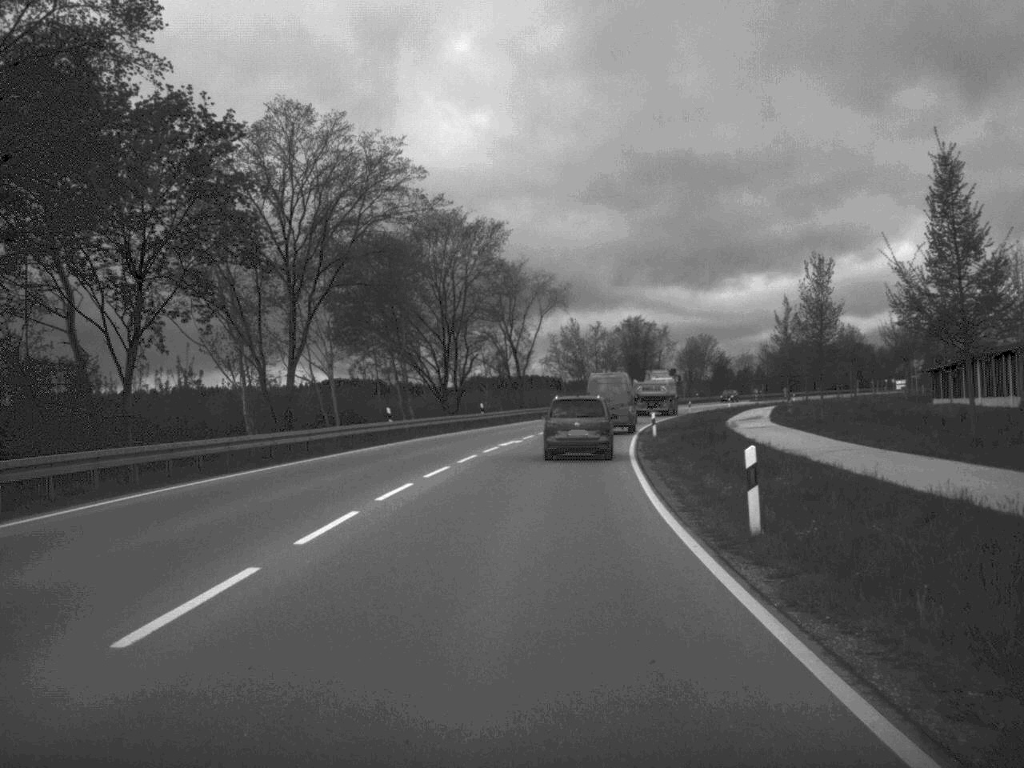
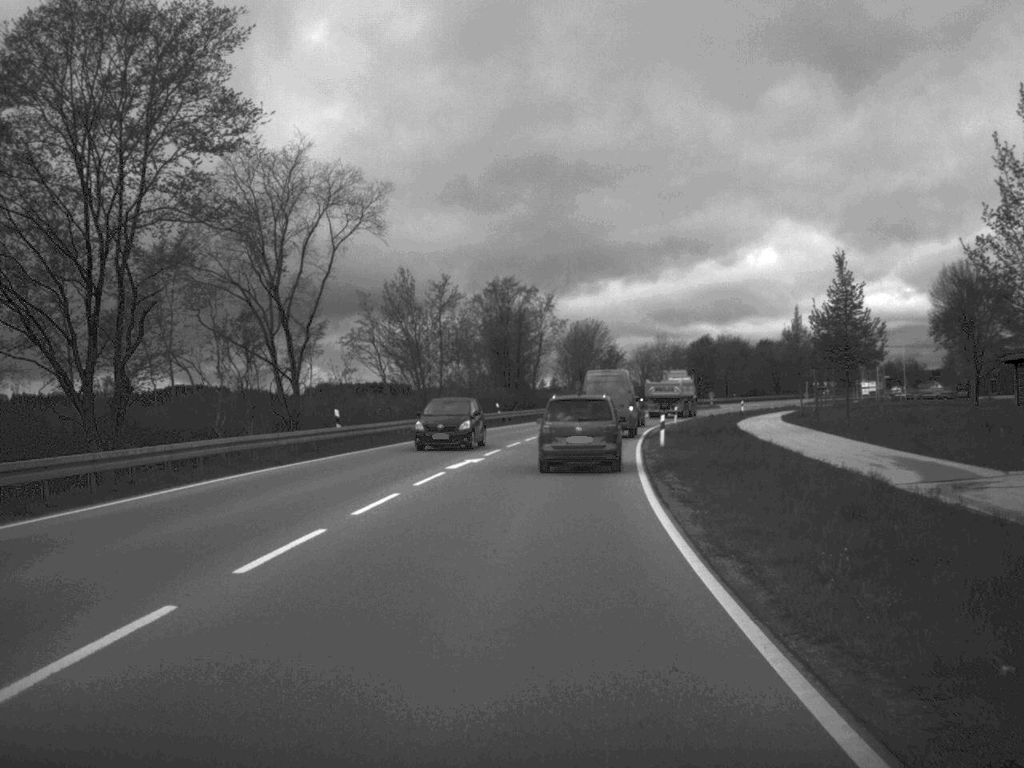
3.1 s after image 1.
(+3.1, +54.9) m; +6°
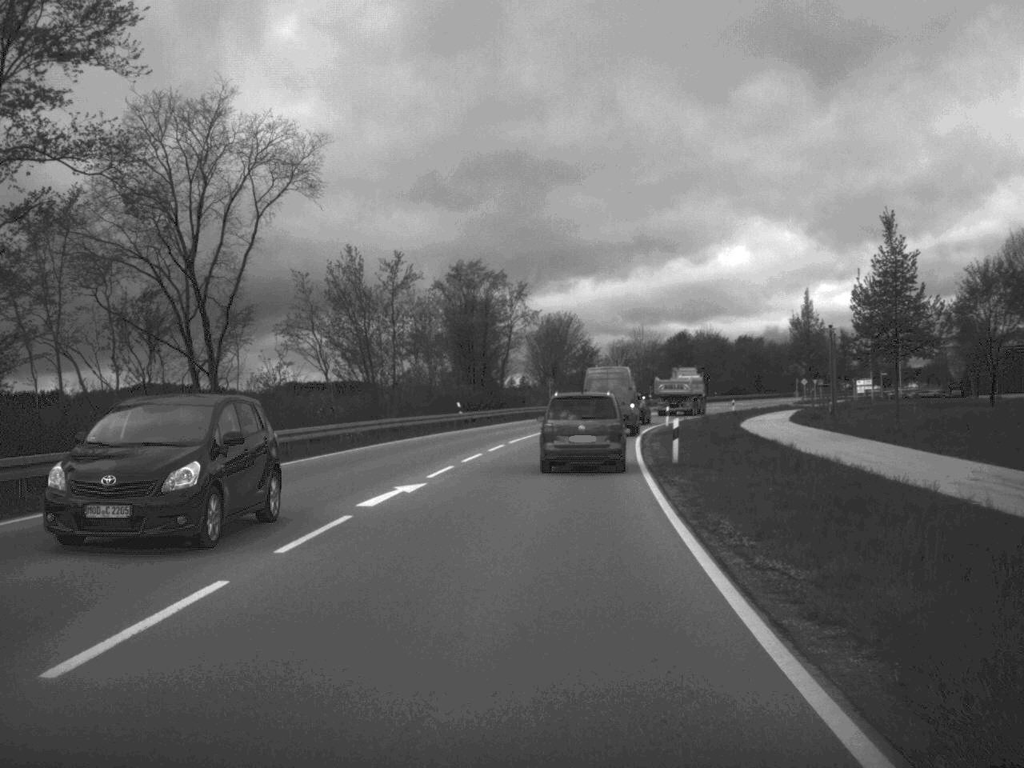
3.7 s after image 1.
(+0.1, +10.5) m; +1°
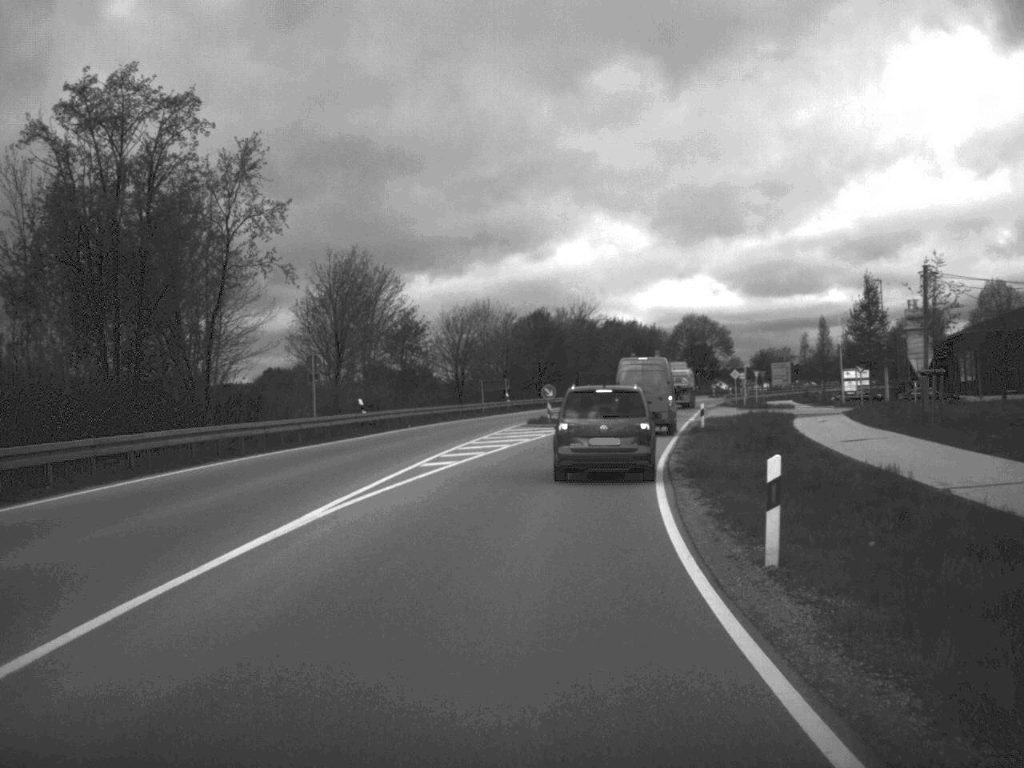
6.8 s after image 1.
(+2.8, +49.7) m; +7°
